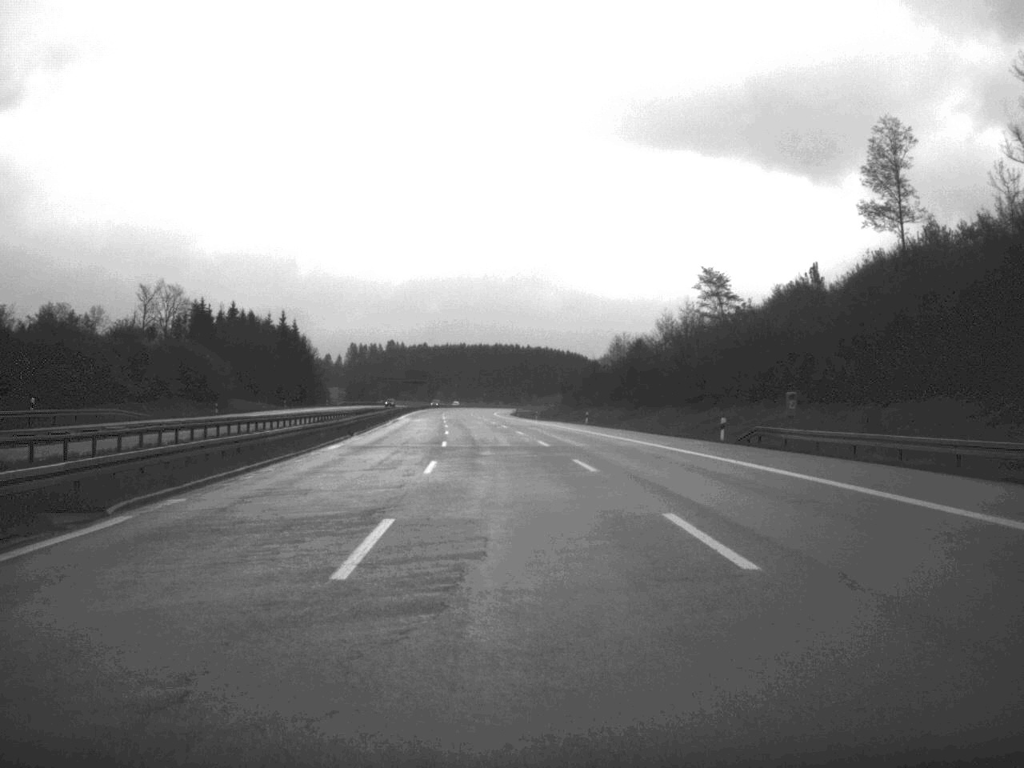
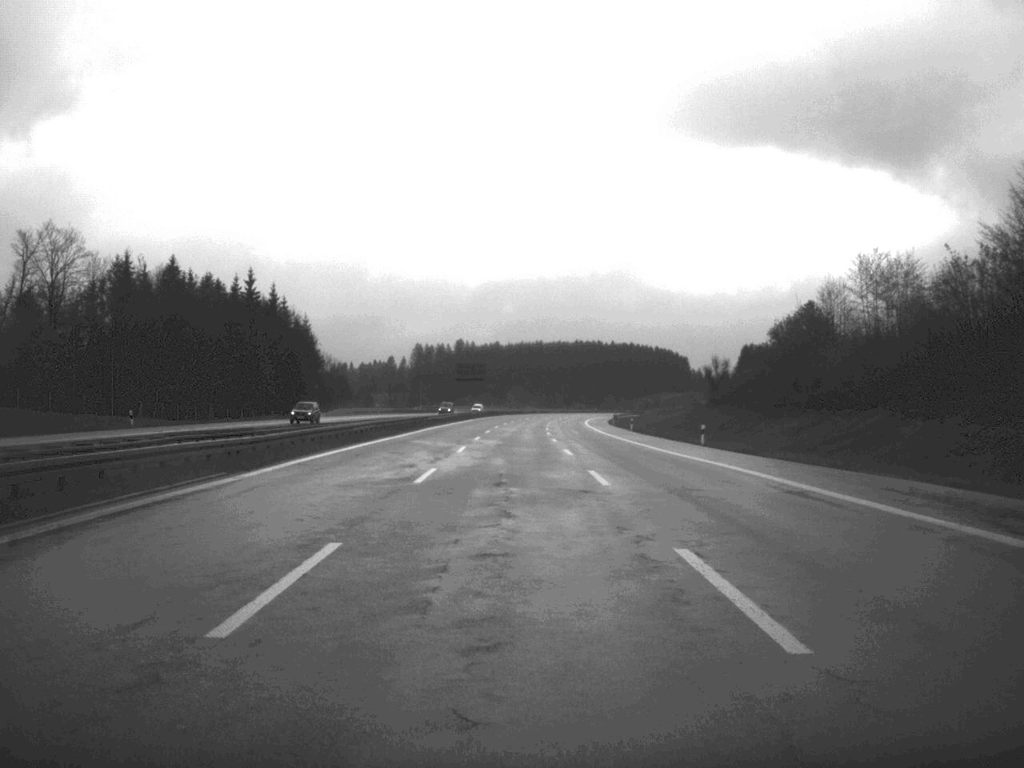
(-3.7, +89.3) m; -4°
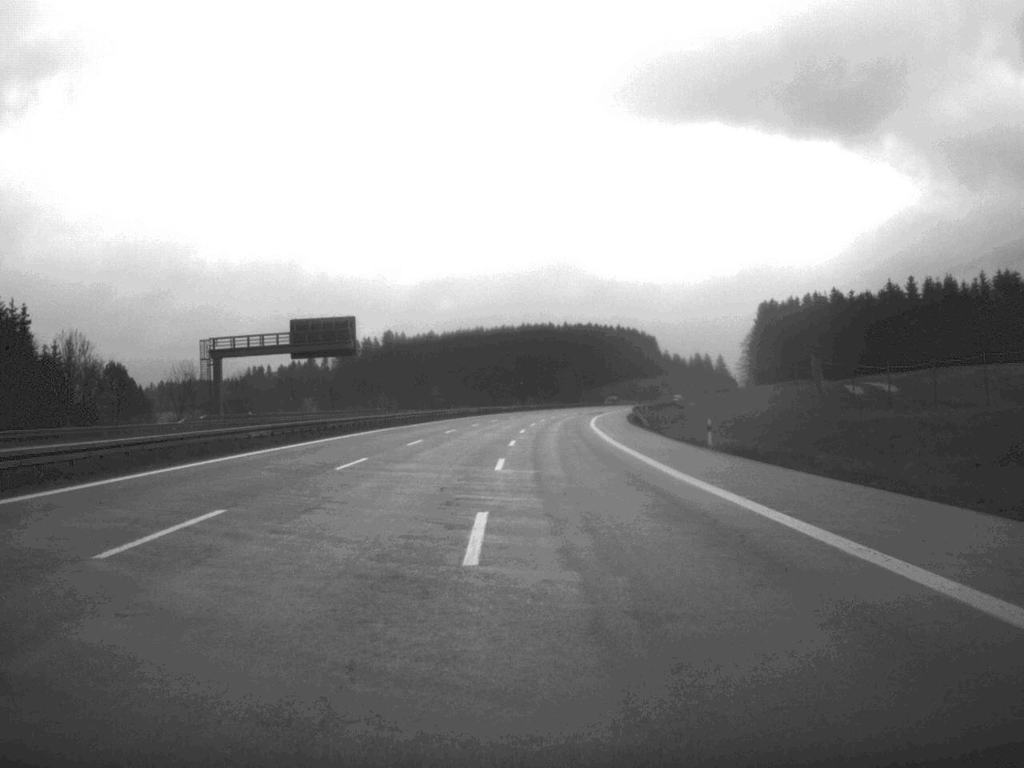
(+2.3, +116.6) m; +2°
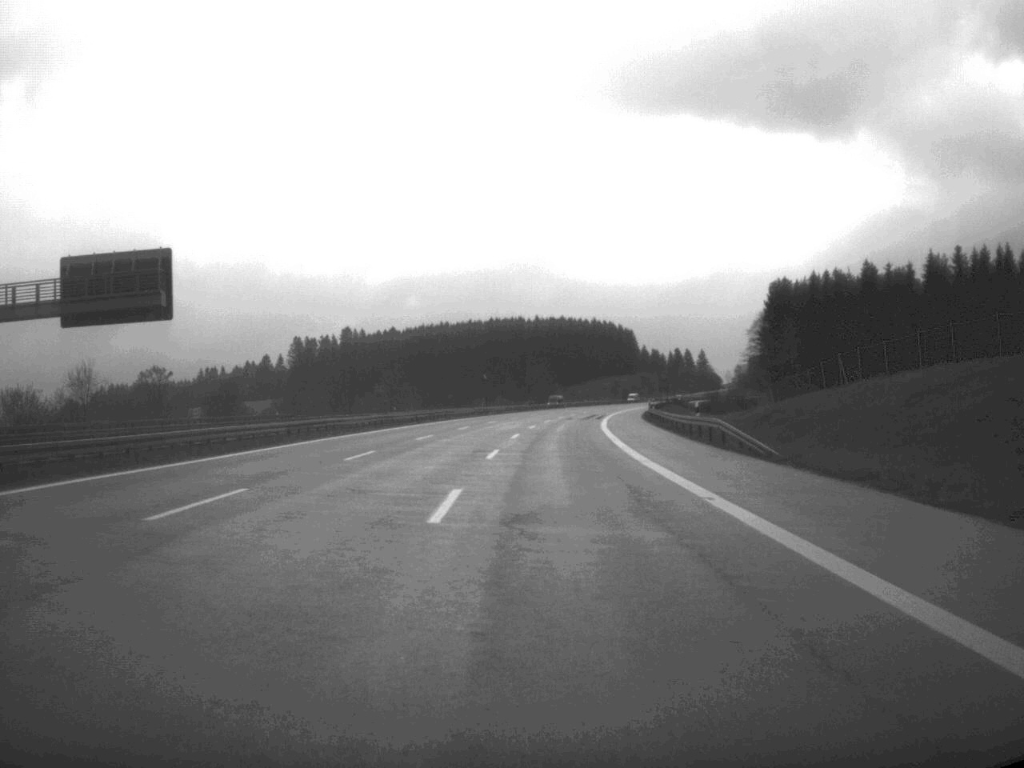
(+0.5, +47.8) m; +1°
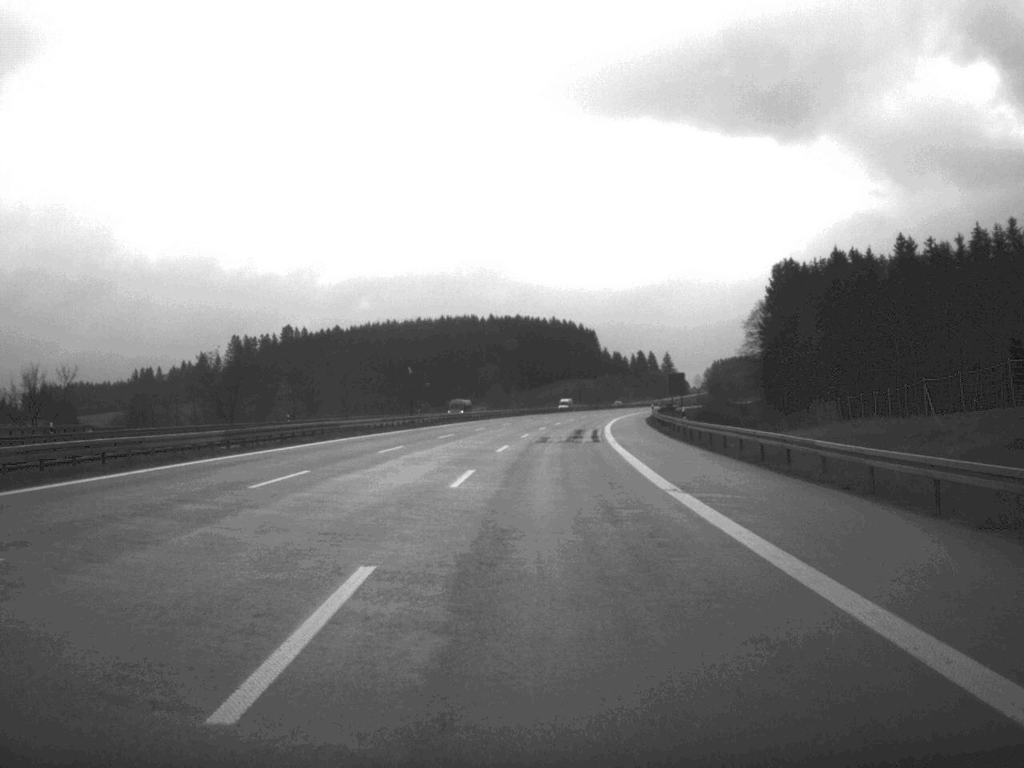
(+0.7, +44.3) m; +2°
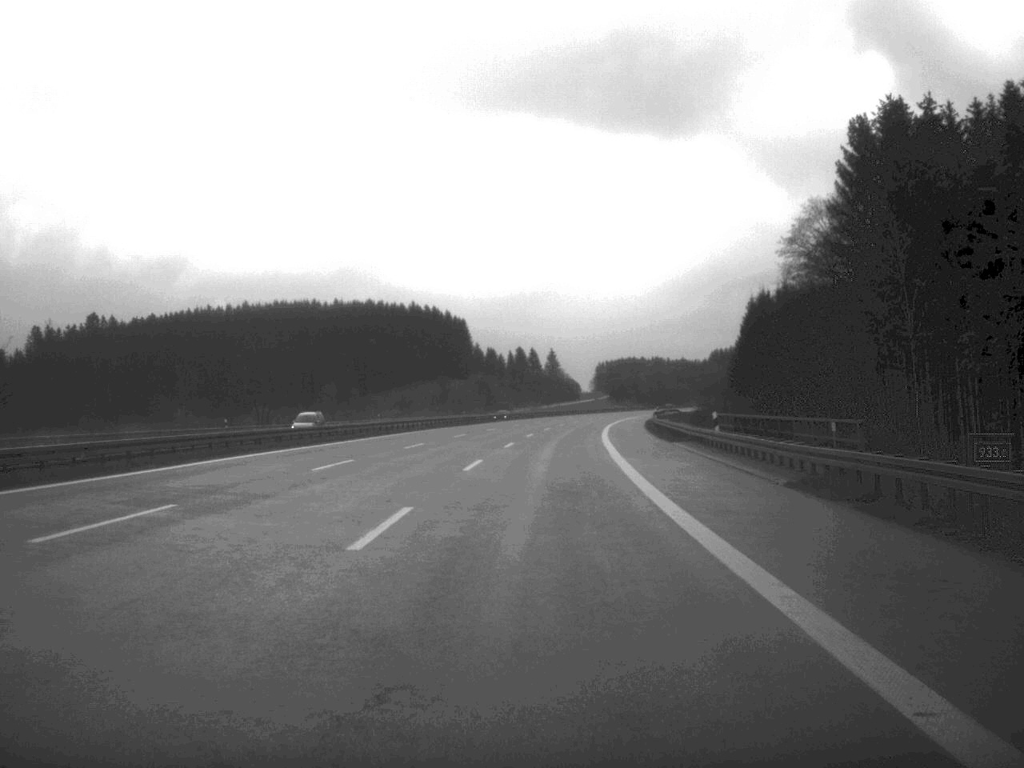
(+5.7, +112.5) m; +6°
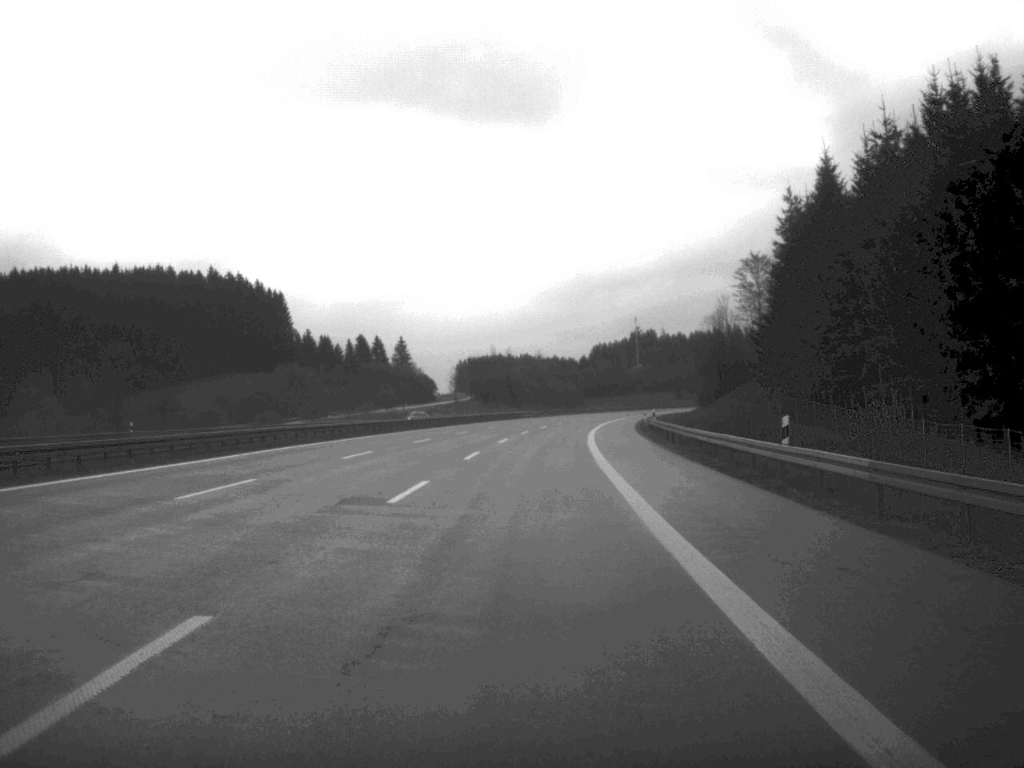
(+6.2, +113.5) m; +6°
